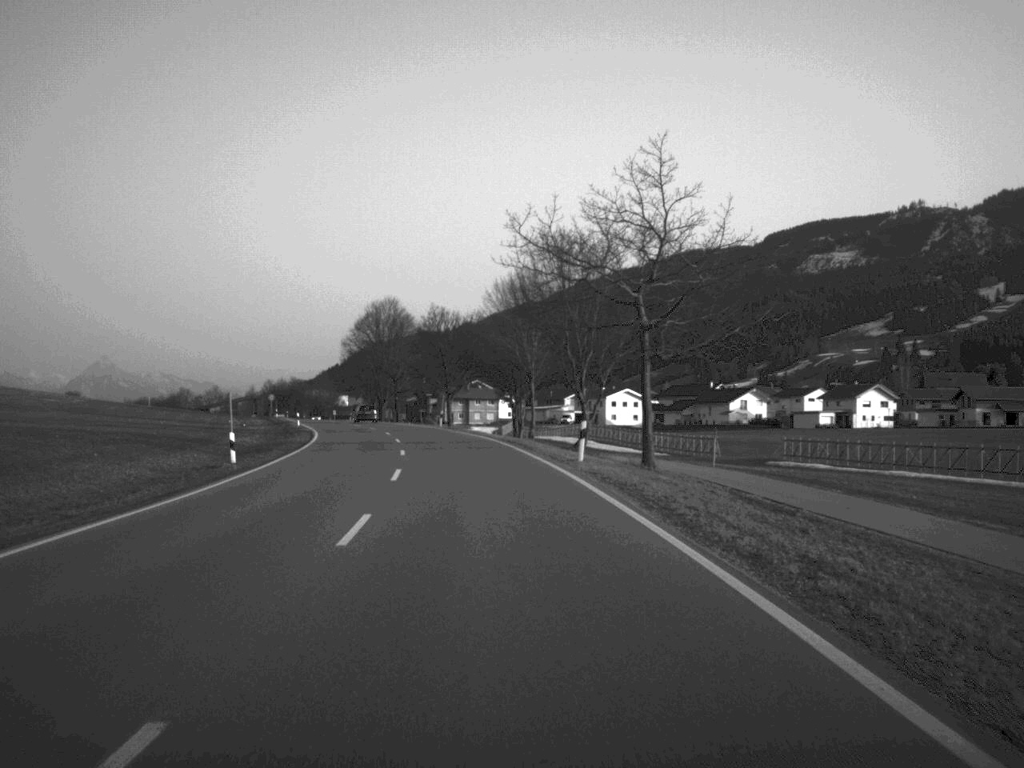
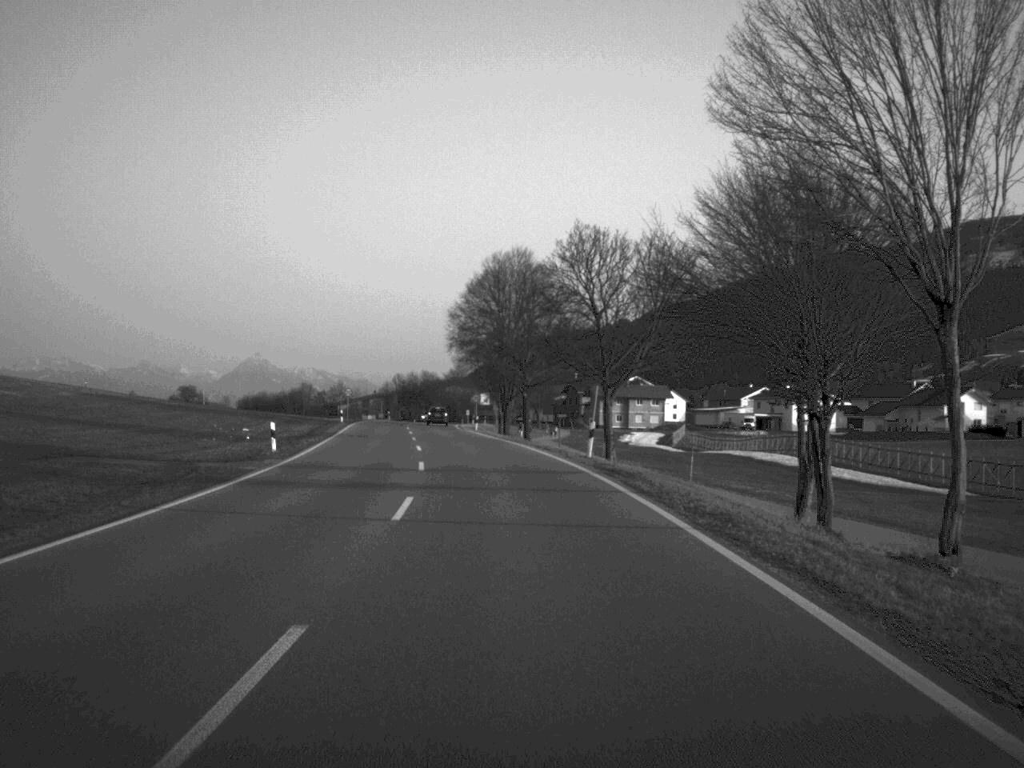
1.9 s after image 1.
(-2.8, +45.3) m; -7°
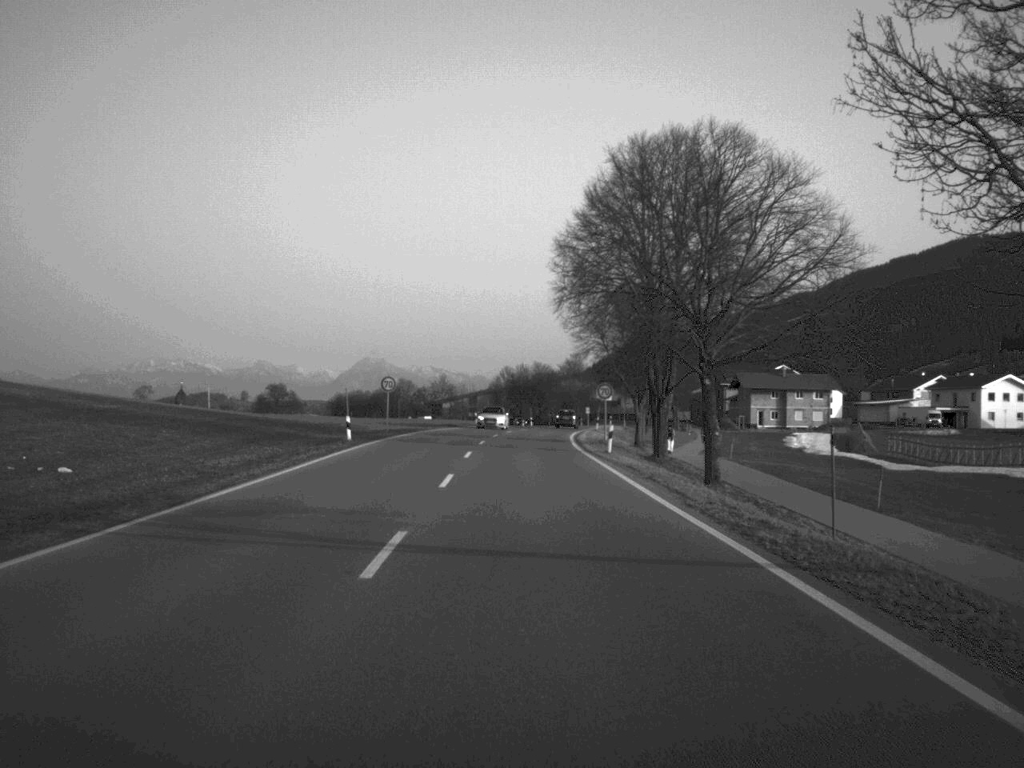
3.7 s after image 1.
(-2.0, +41.2) m; -5°
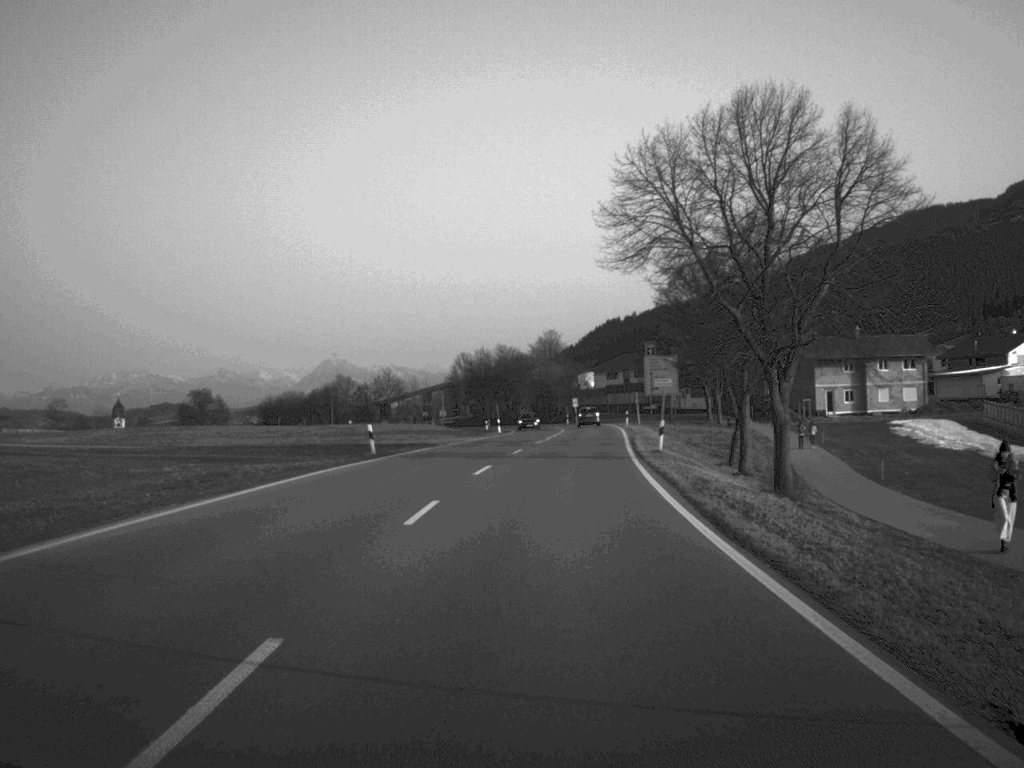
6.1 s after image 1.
(+0.1, +54.7) m; +2°
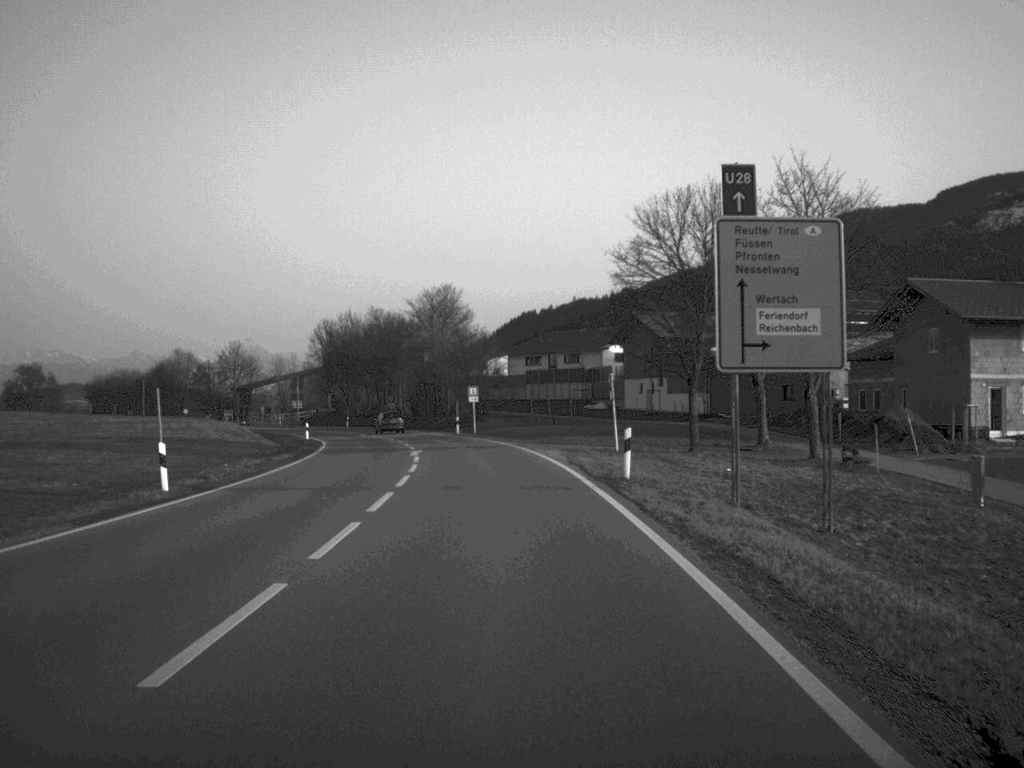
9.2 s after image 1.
(+3.3, +63.6) m; +4°
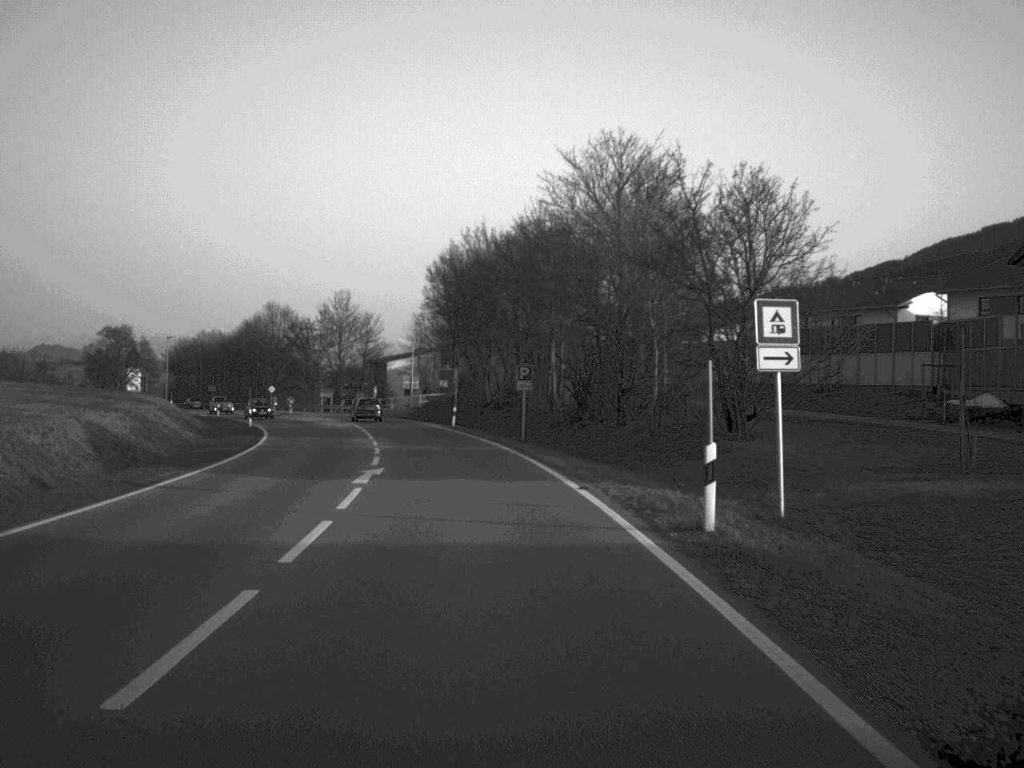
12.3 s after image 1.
(-3.7, +60.4) m; -9°
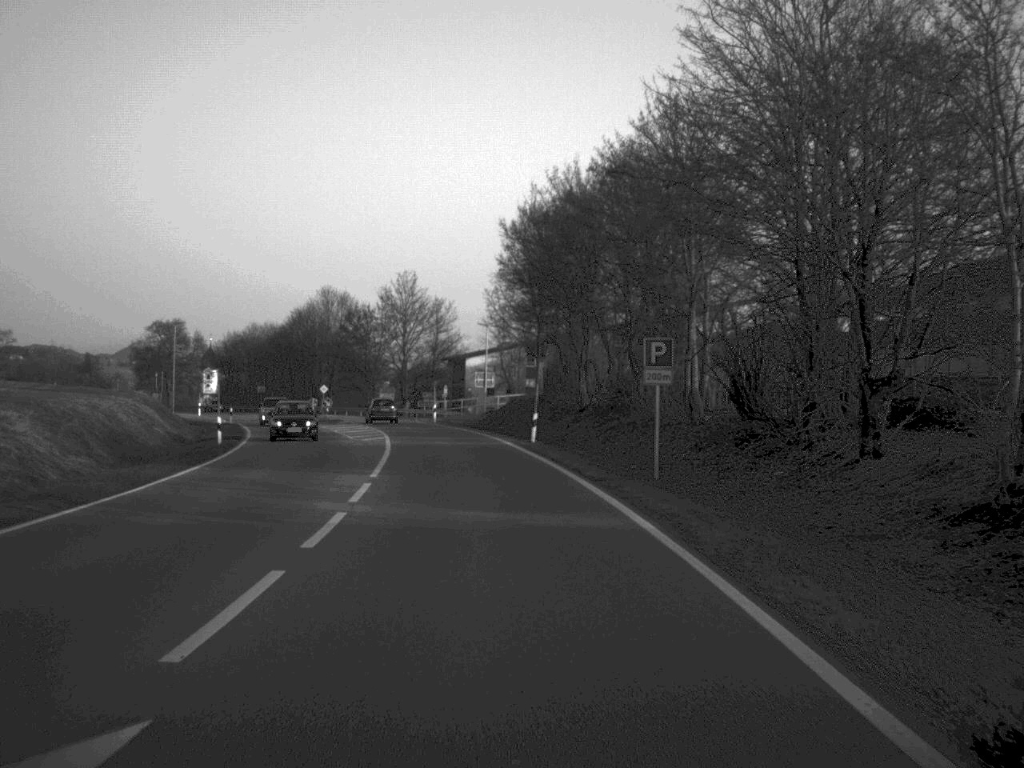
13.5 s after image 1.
(-0.8, +22.6) m; -4°
